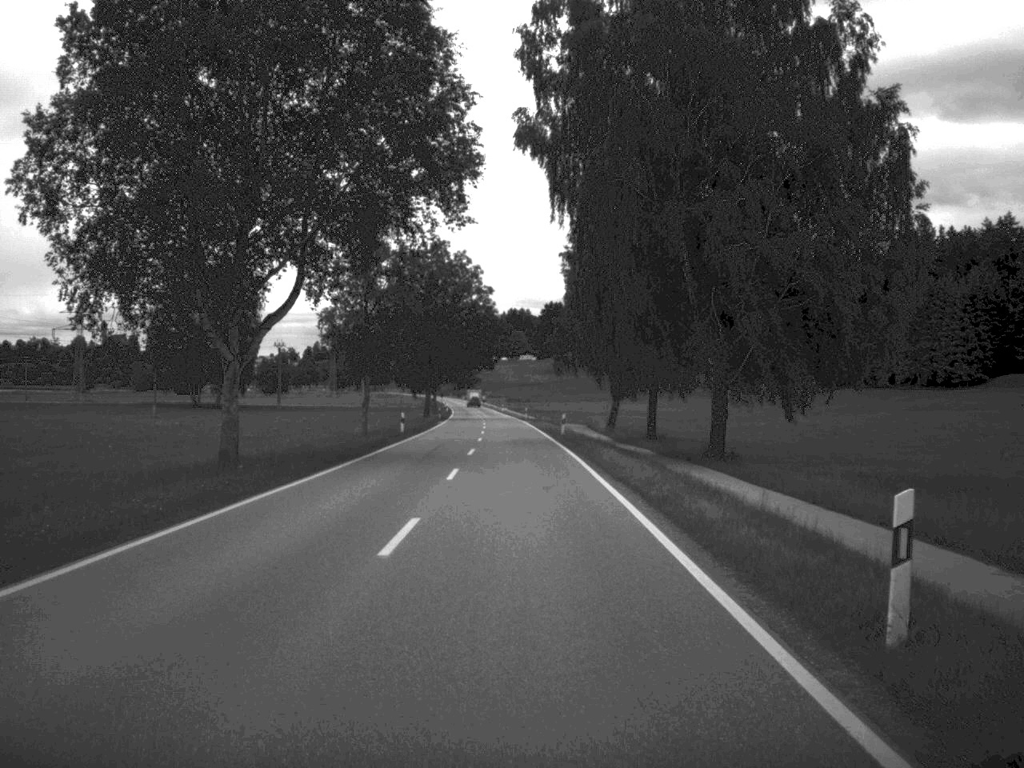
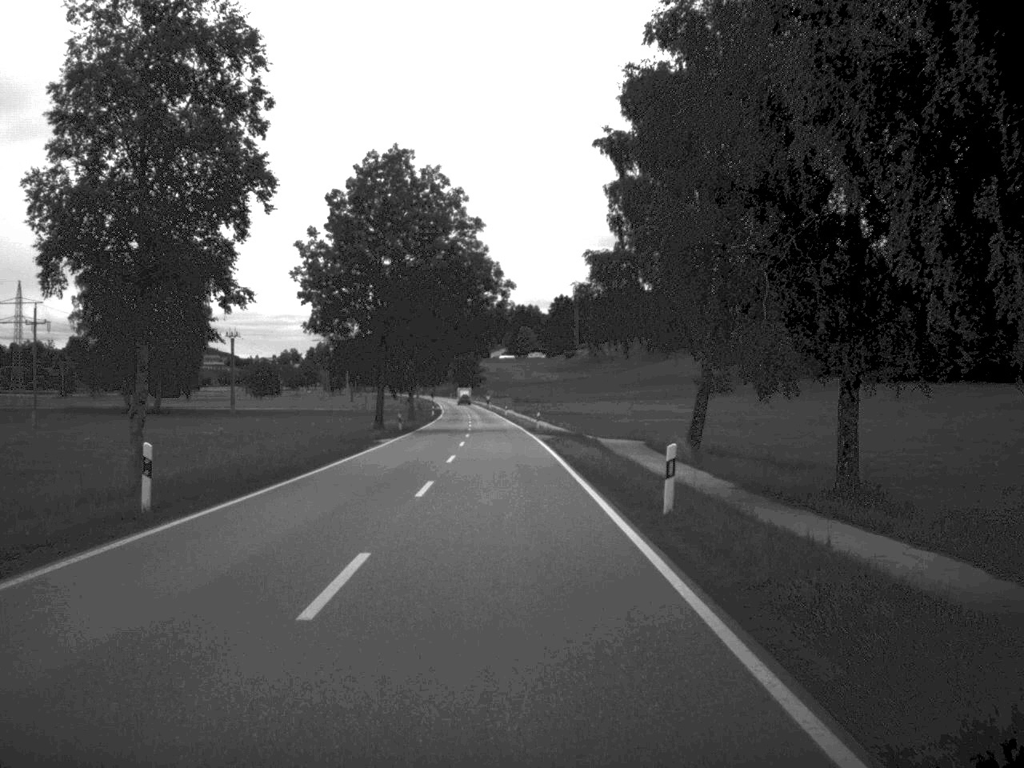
(-0.1, +39.5) m; -1°
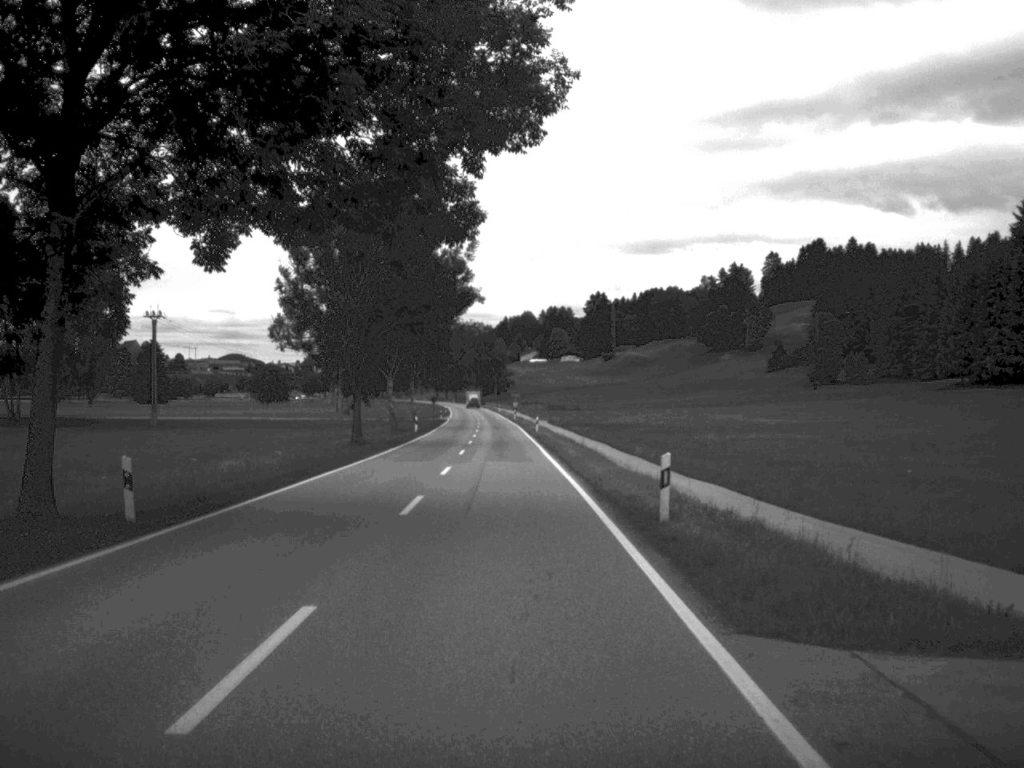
(-0.8, +49.6) m; -1°
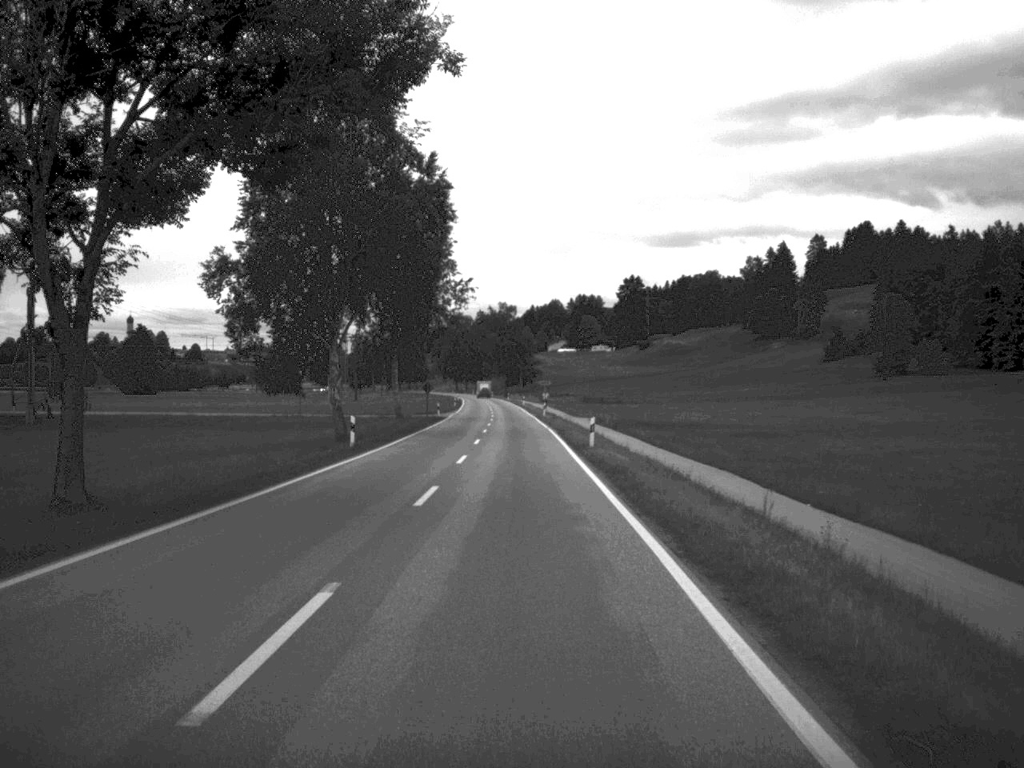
(-0.5, +37.6) m; -1°
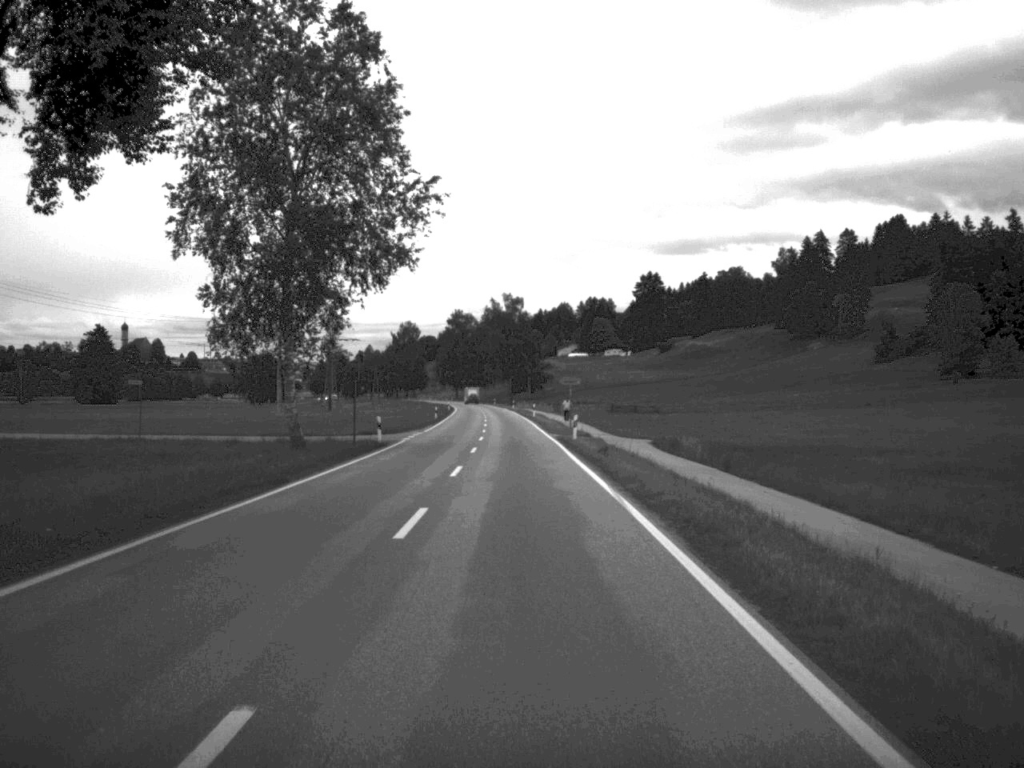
(-0.3, +39.9) m; 0°
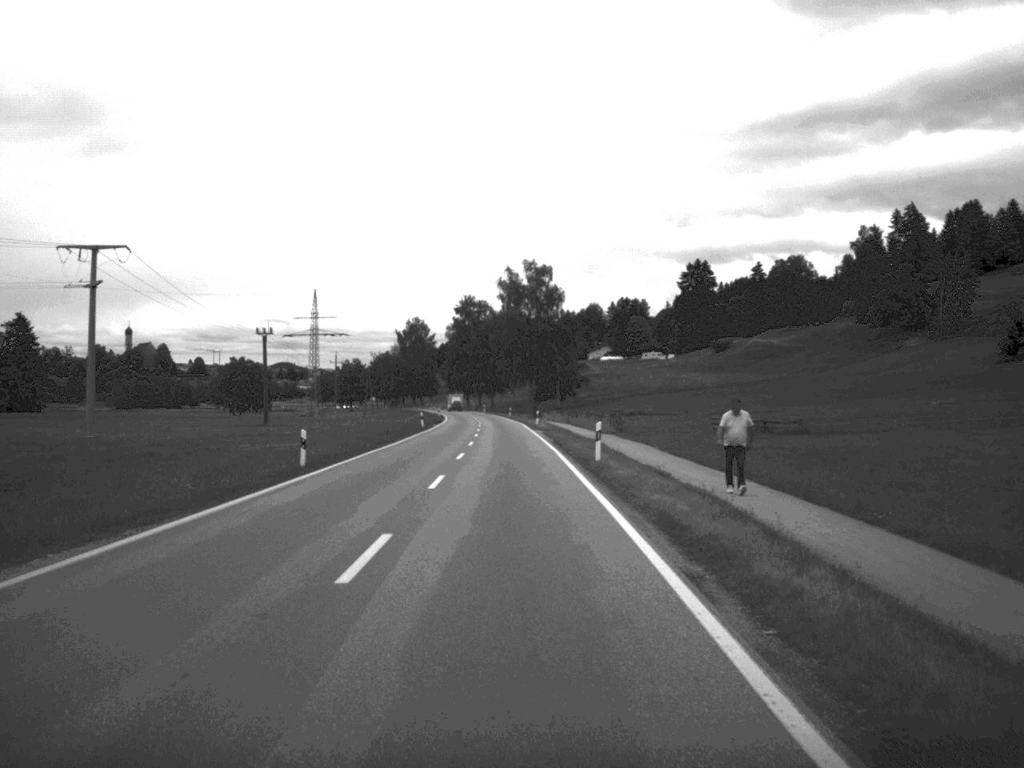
(-0.6, +62.5) m; -1°
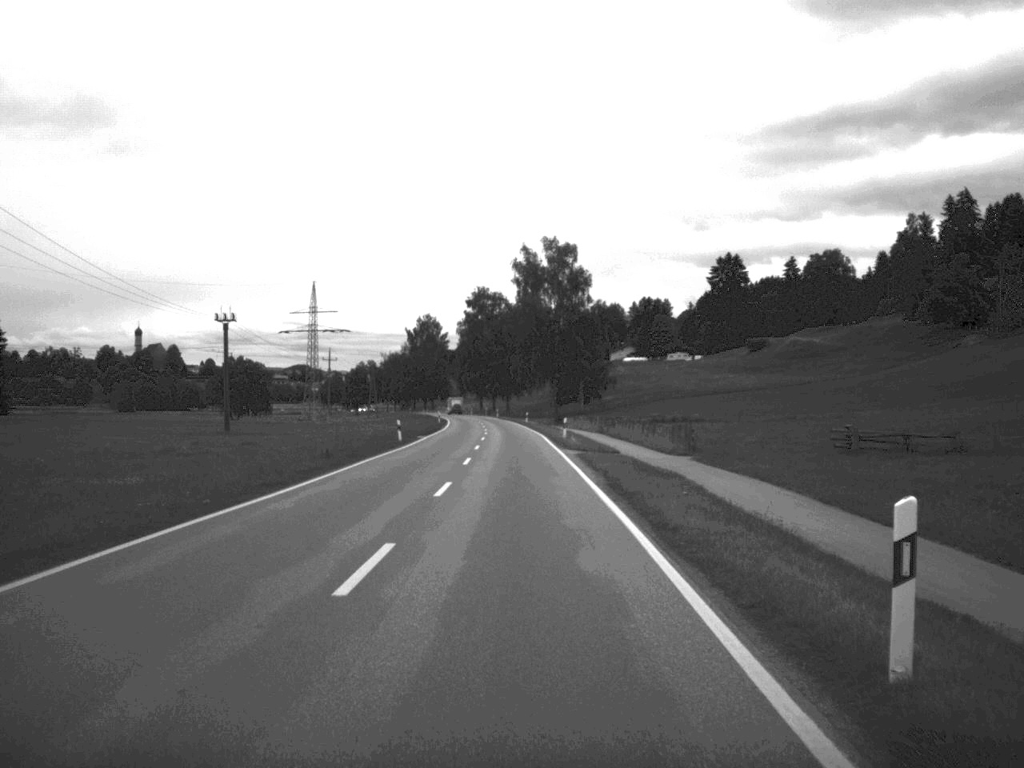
(-0.2, +24.3) m; -1°
